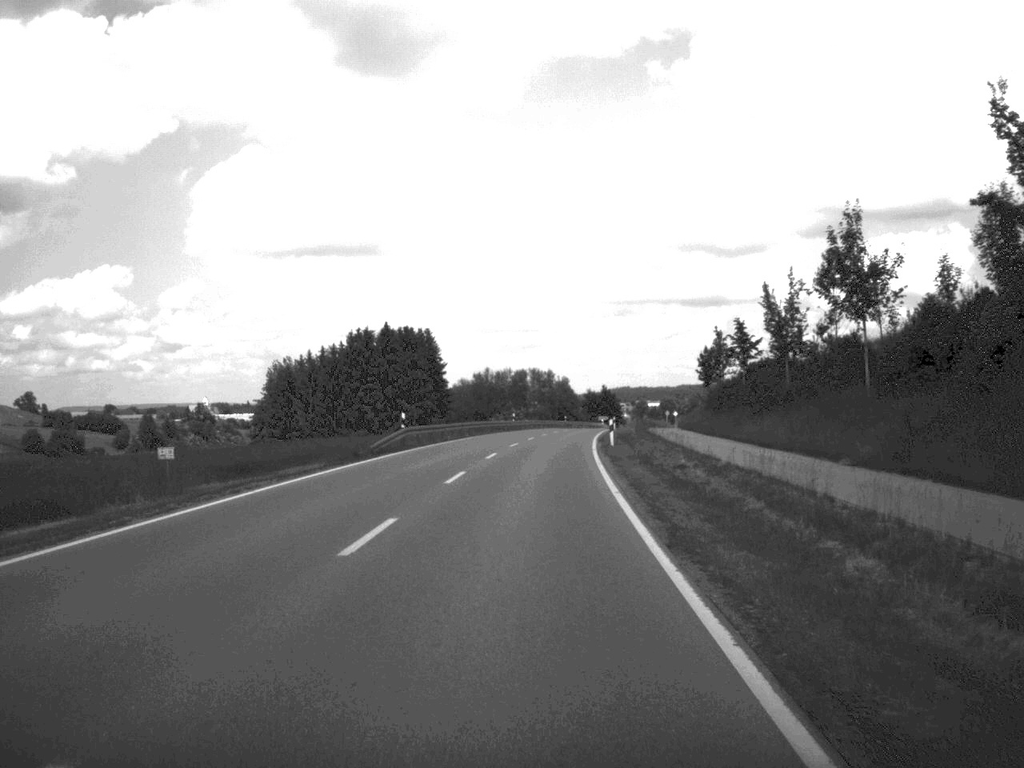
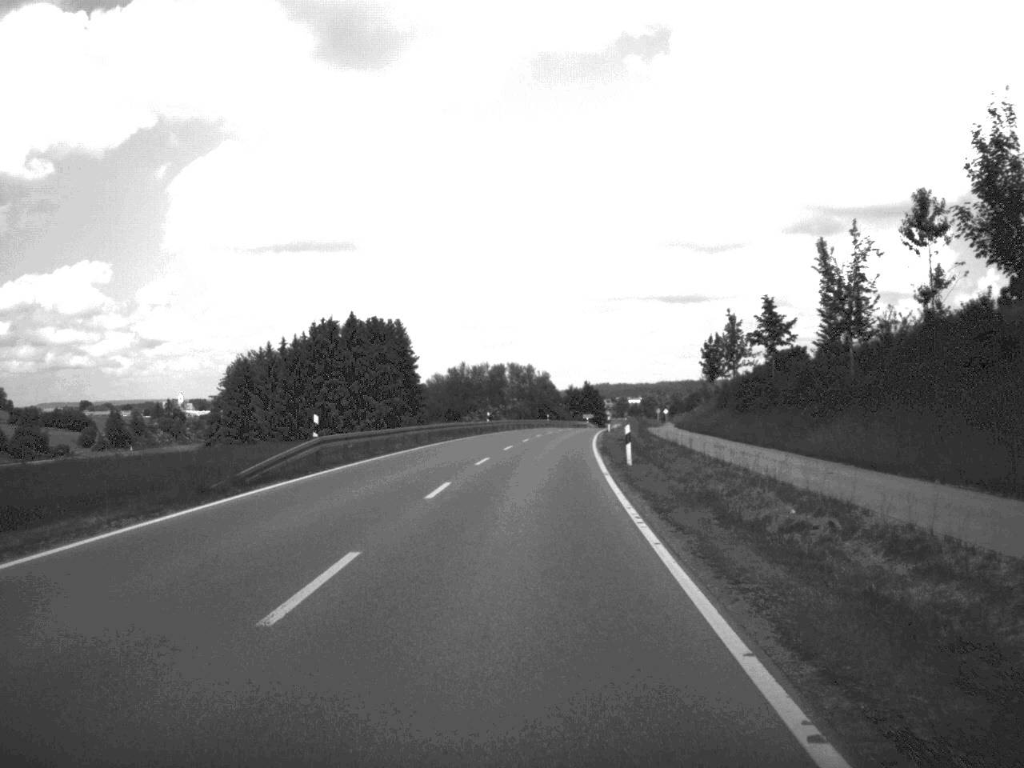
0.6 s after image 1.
(+0.1, +15.7) m; +1°
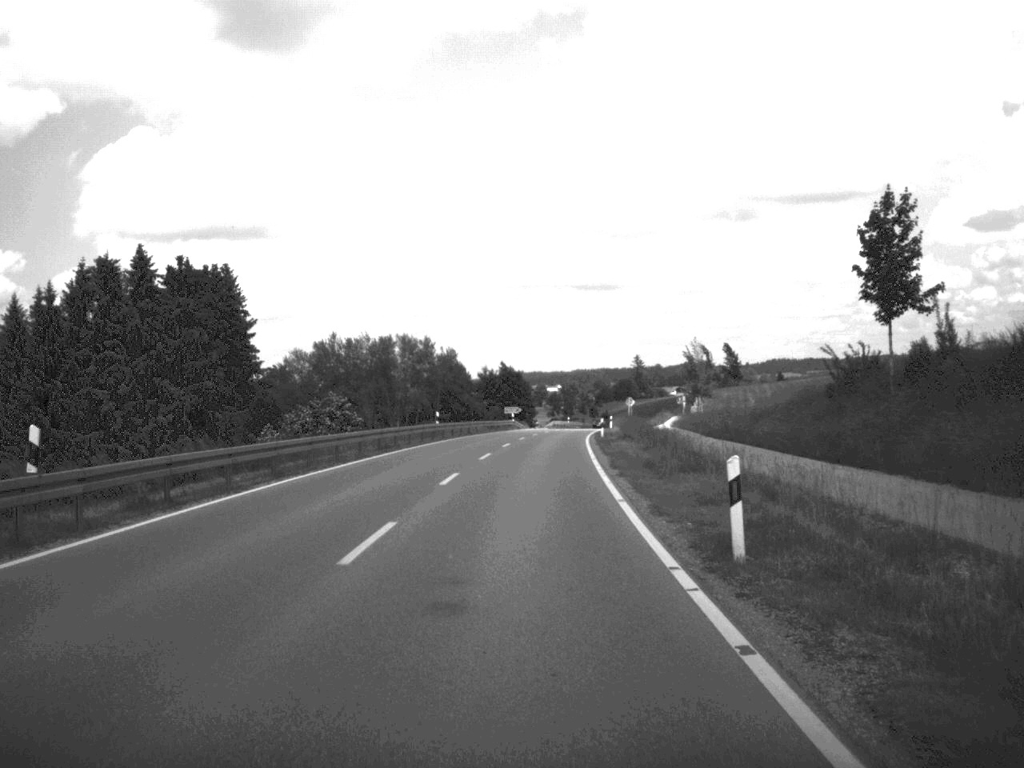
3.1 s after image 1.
(+2.1, +66.9) m; +4°
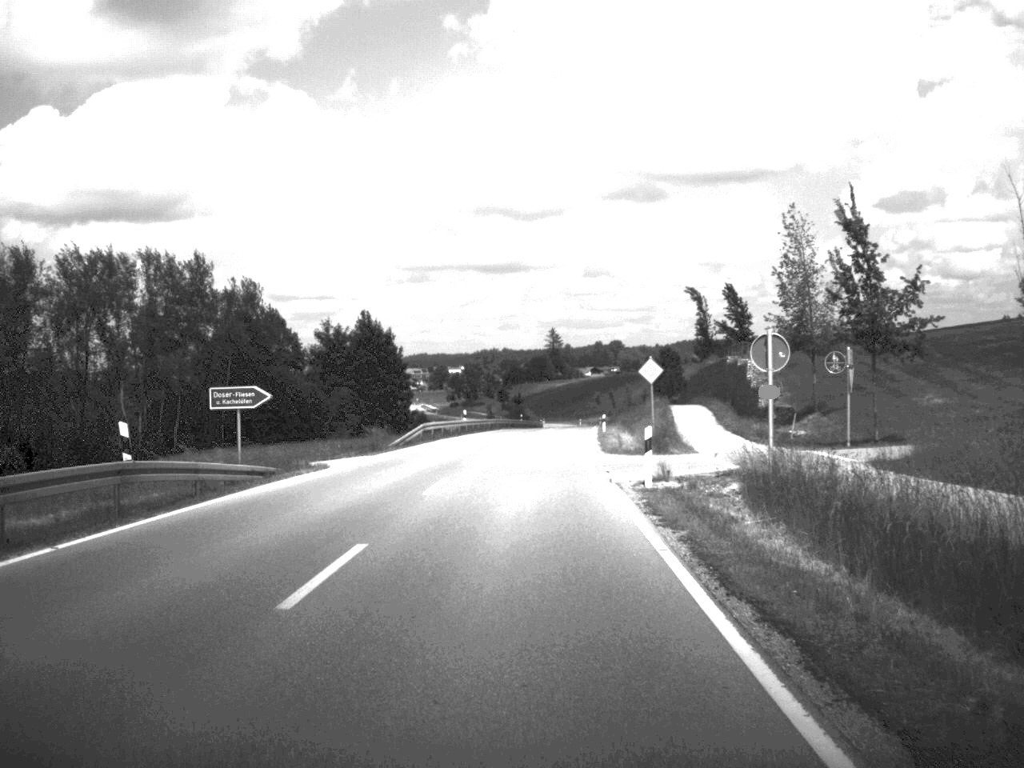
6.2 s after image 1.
(+3.0, +84.7) m; +4°
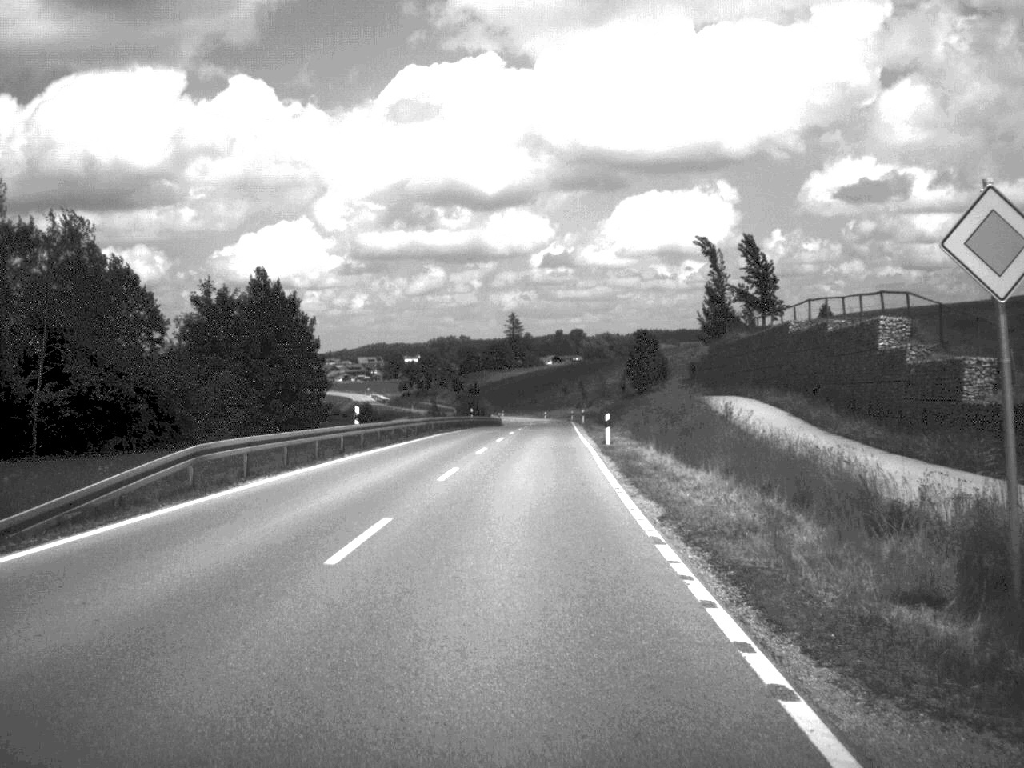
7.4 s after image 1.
(+0.5, +32.6) m; +2°
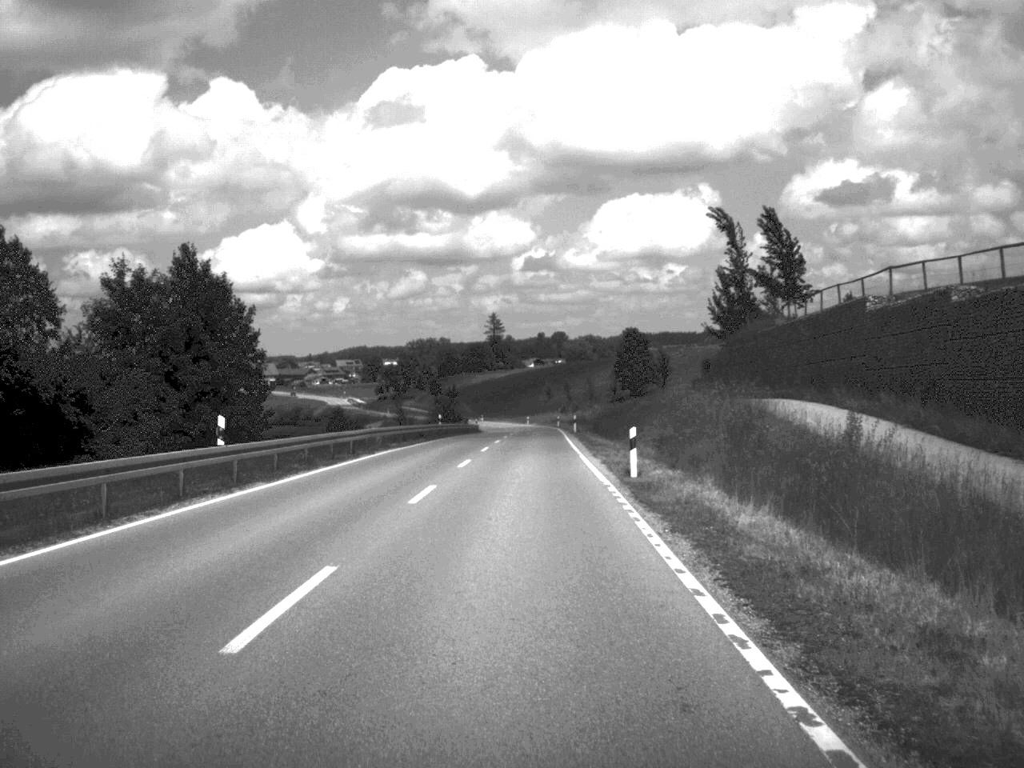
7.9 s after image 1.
(+0.1, +15.9) m; +1°
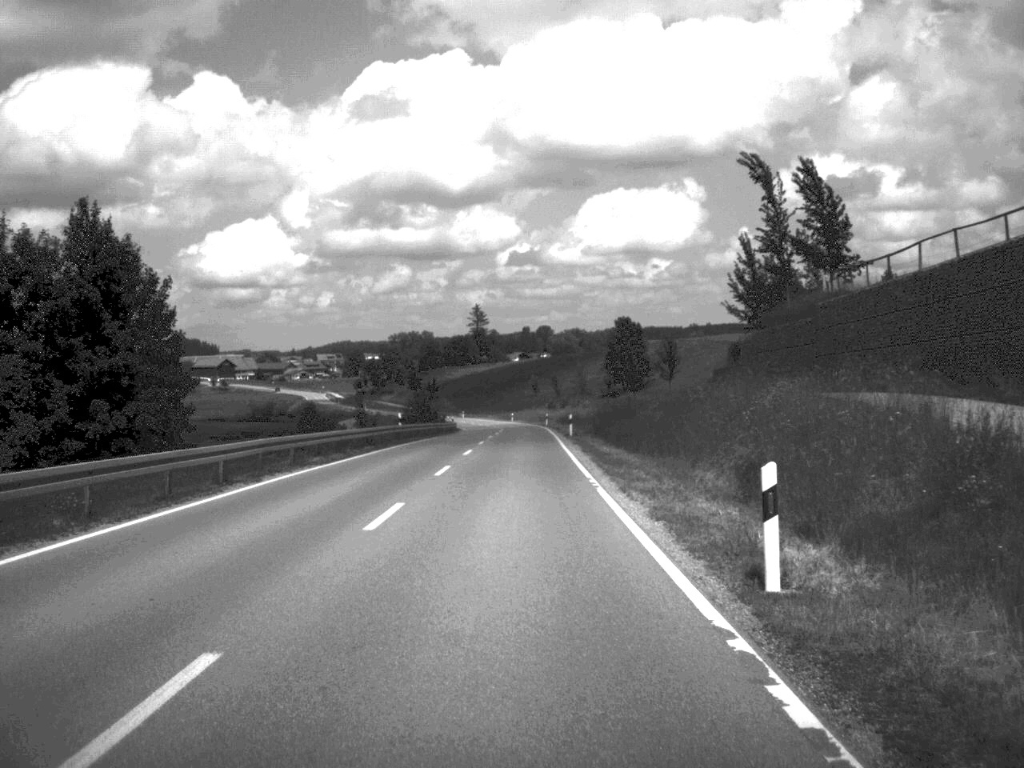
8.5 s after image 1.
(+0.1, +15.9) m; +1°
